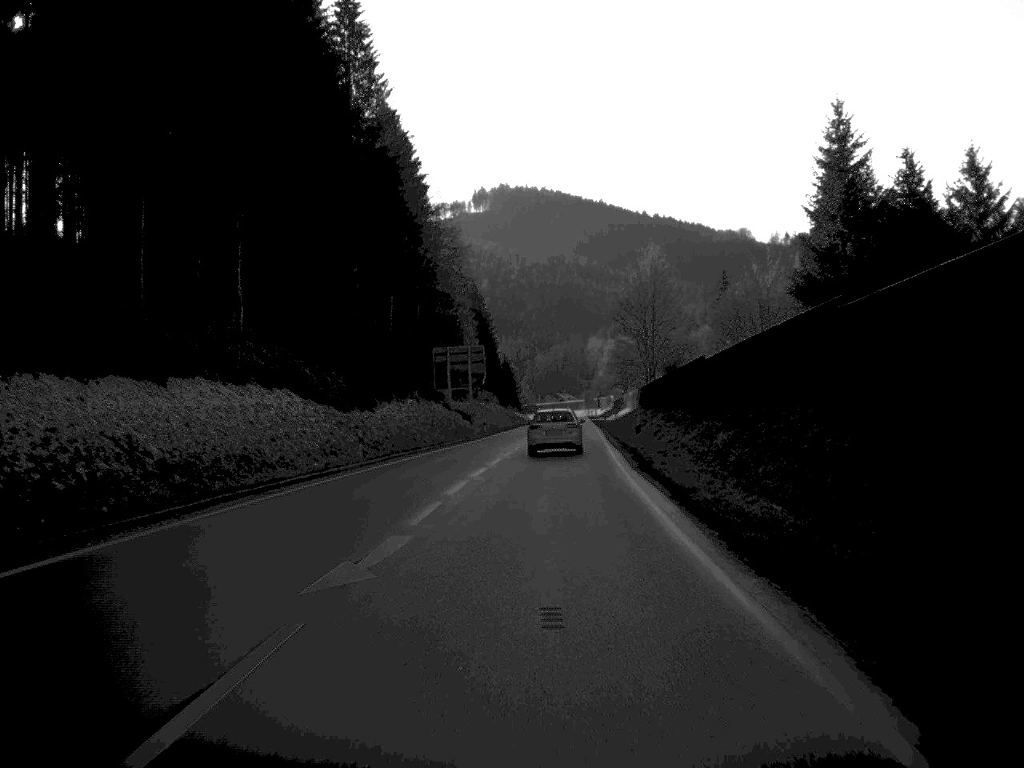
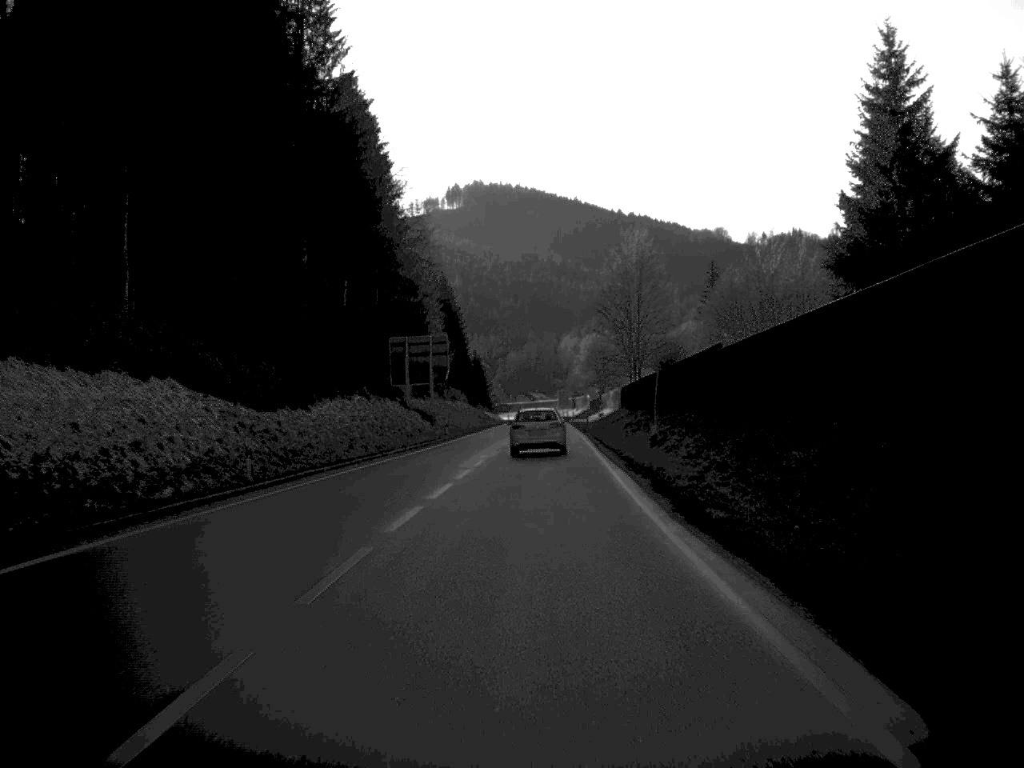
(+0.1, +13.0) m; +1°
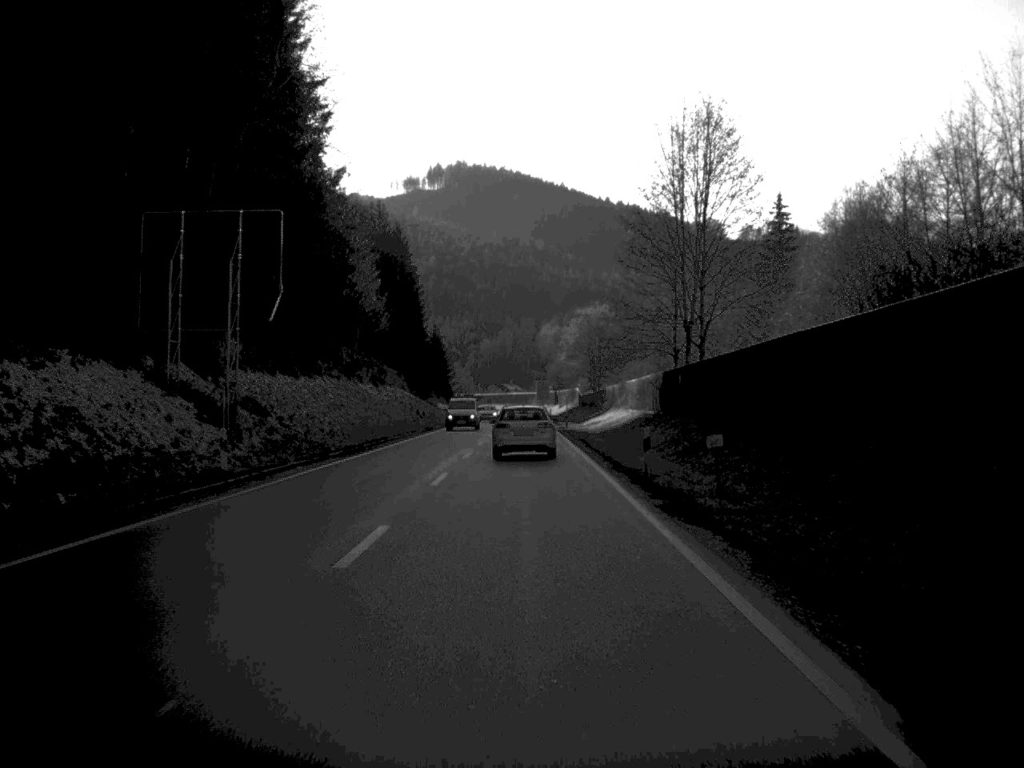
(+0.7, +52.1) m; +1°
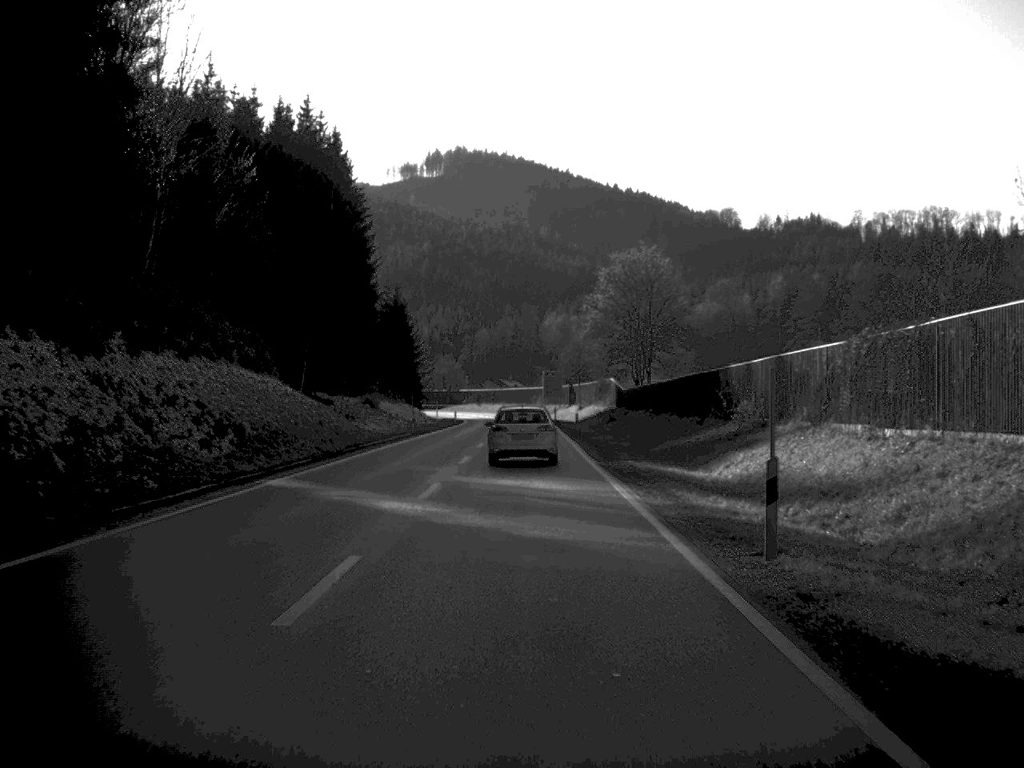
(0.0, +62.5) m; 0°
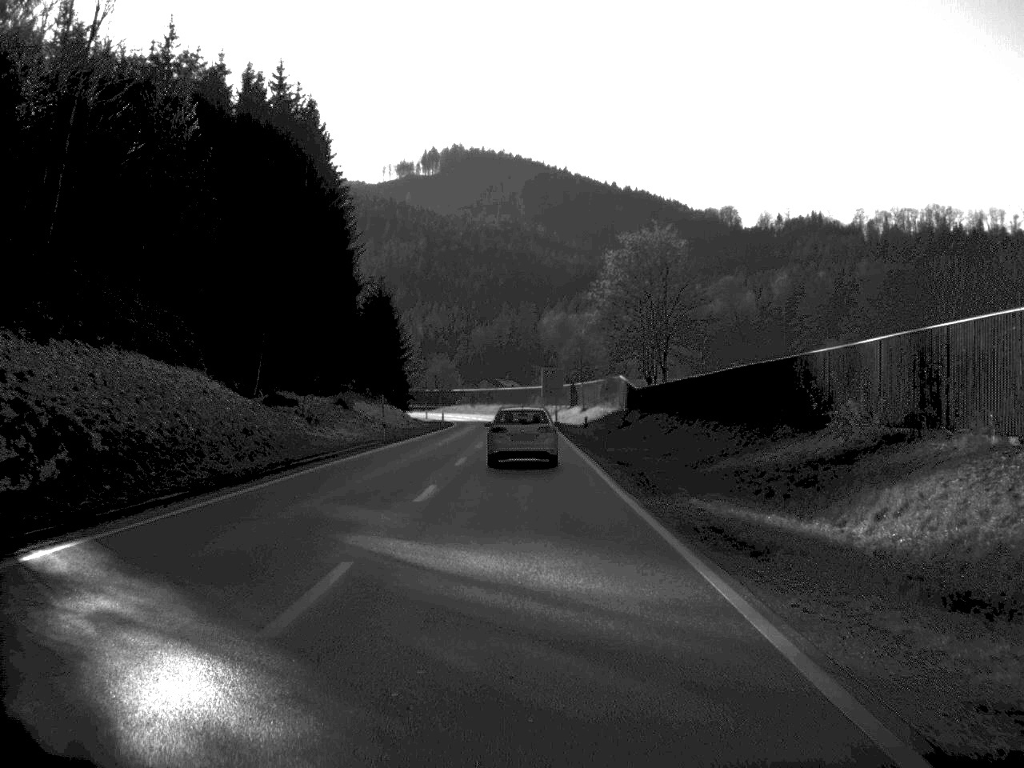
(0.0, +12.4) m; 0°
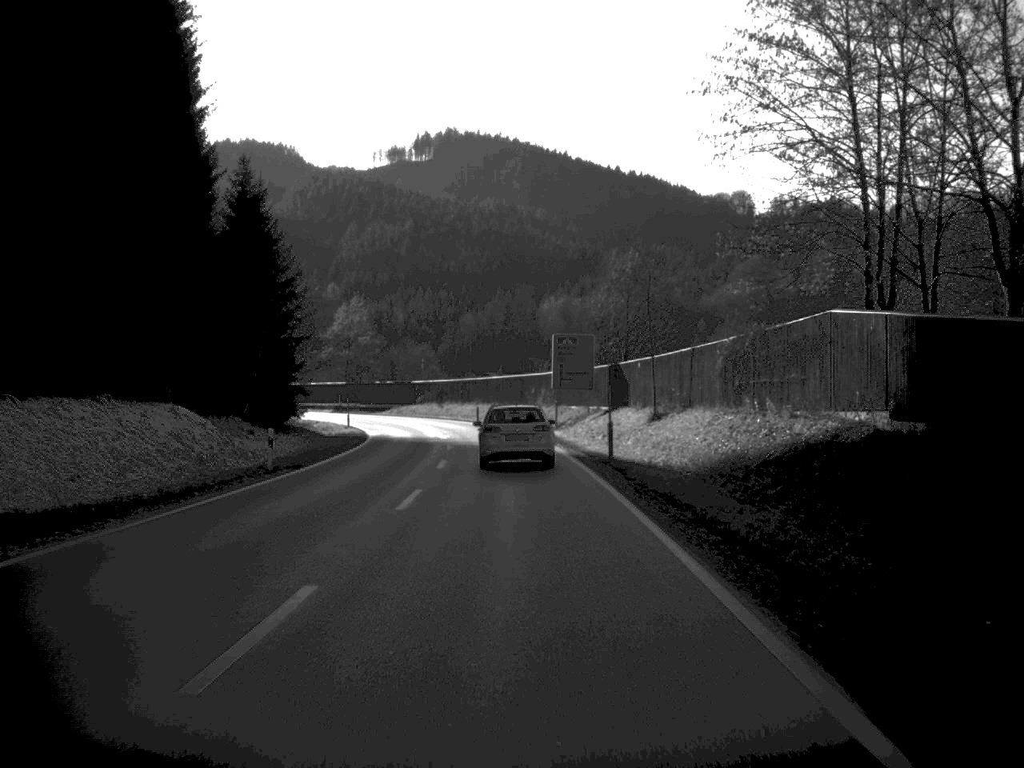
(+0.1, +61.2) m; 0°
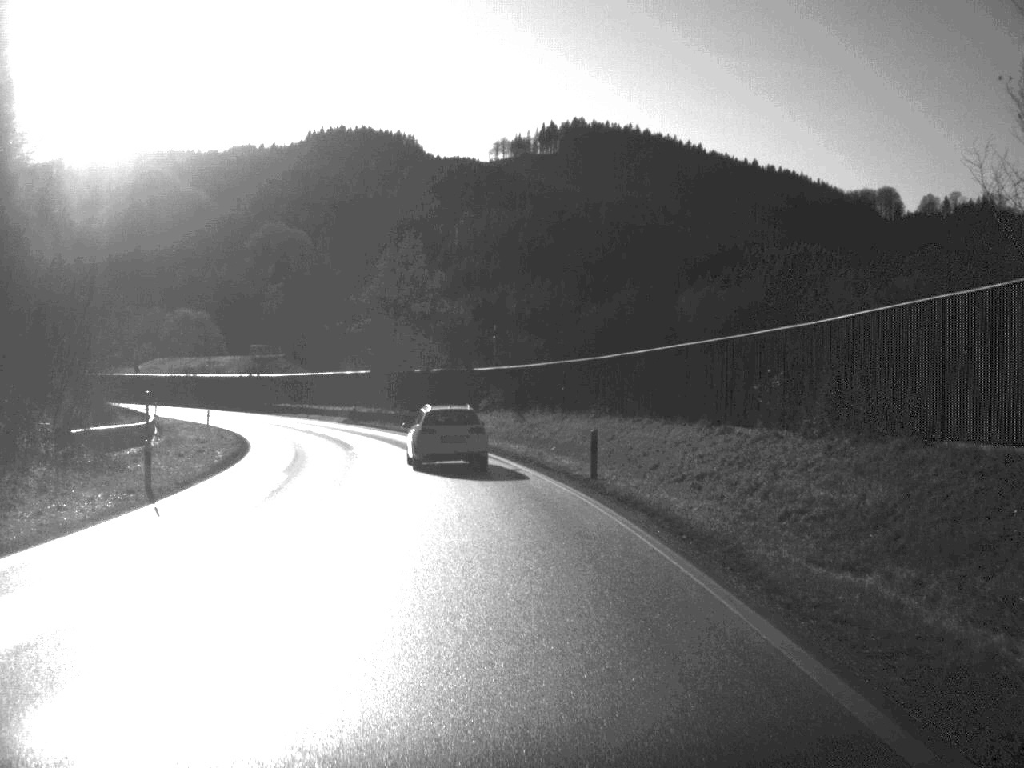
(-2.1, +59.1) m; -6°
